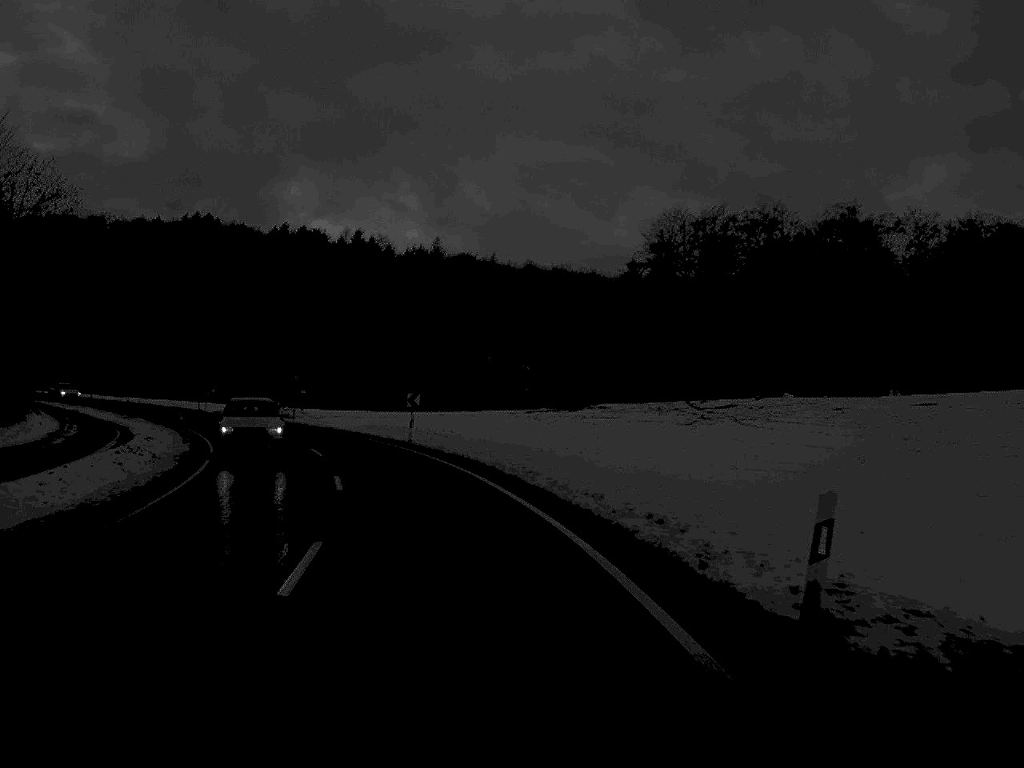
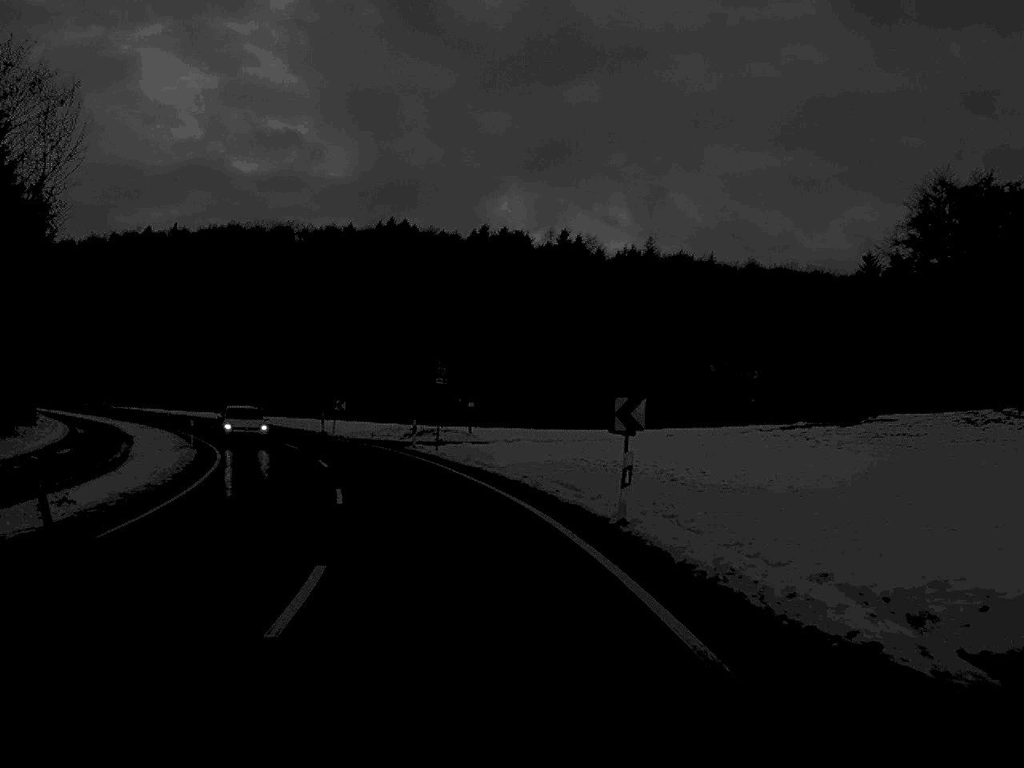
(-2.2, +25.8) m; -10°
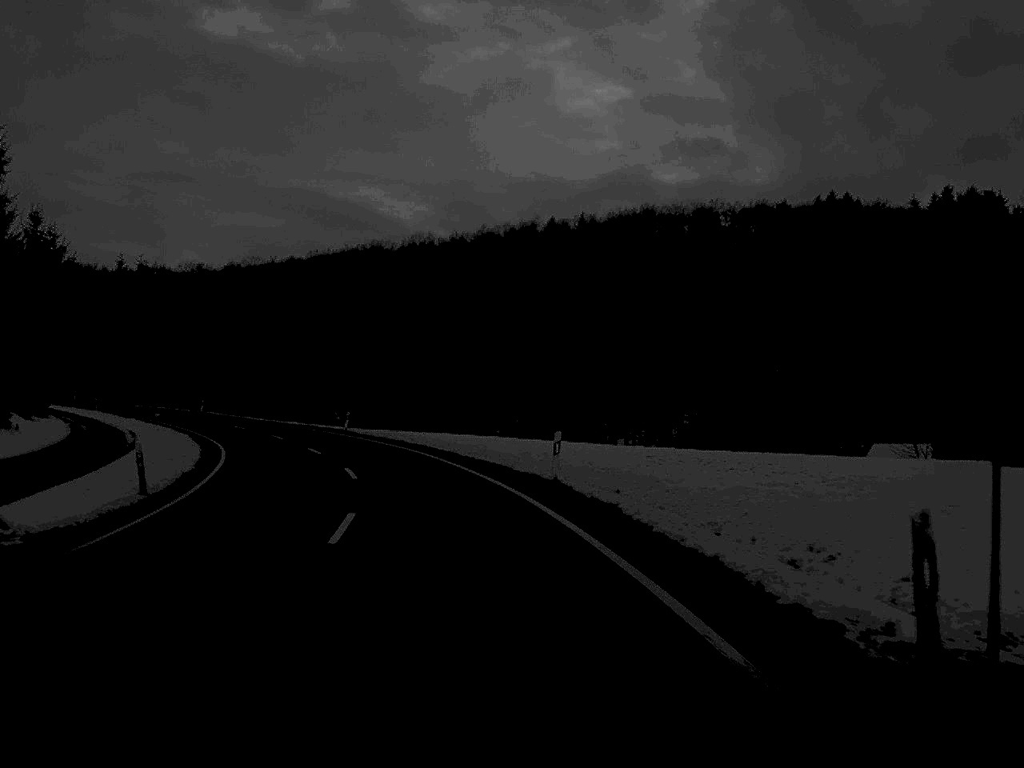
(-9.2, +53.6) m; -19°
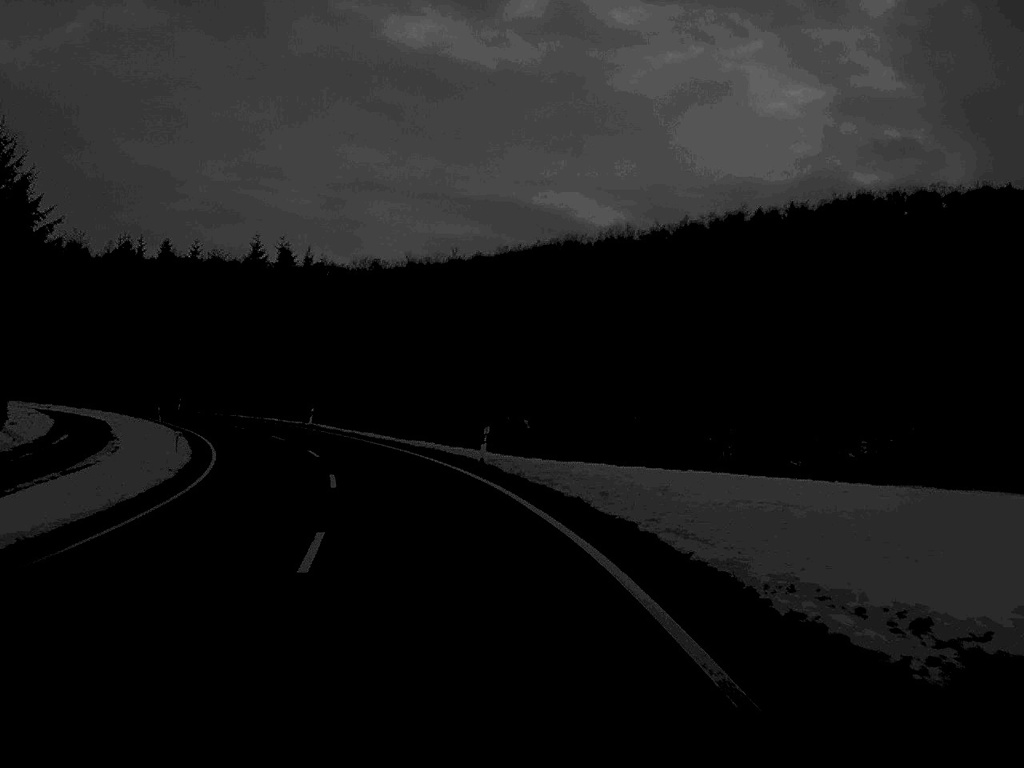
(-2.0, +26.2) m; -9°
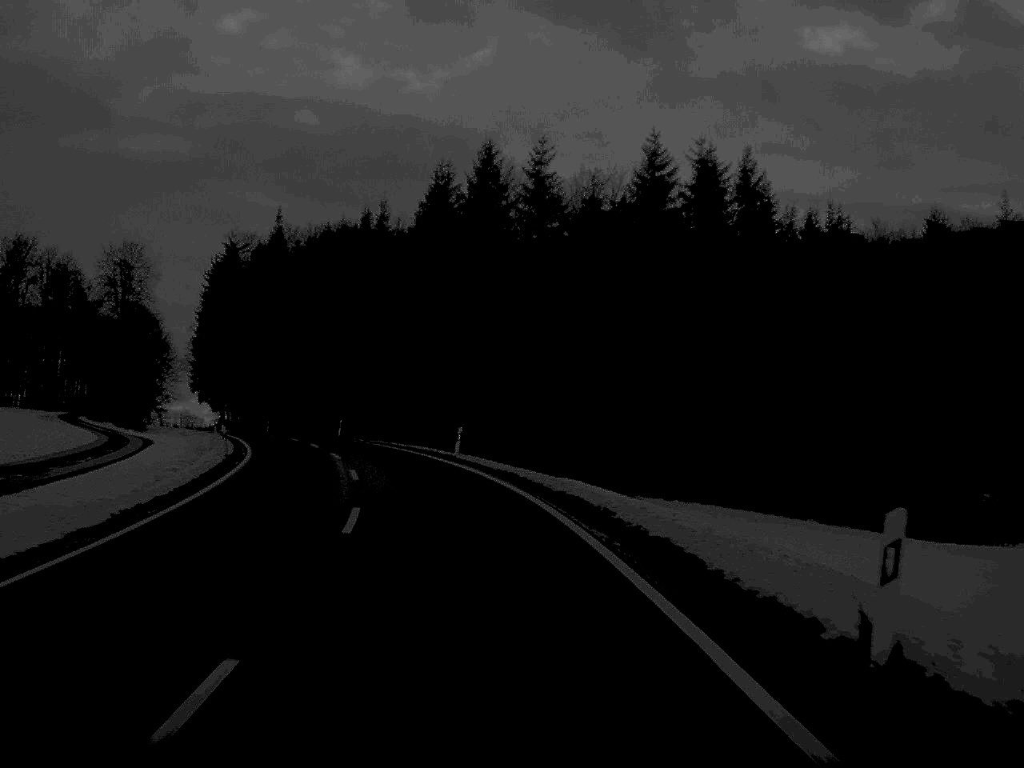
(-9.8, +55.1) m; -19°
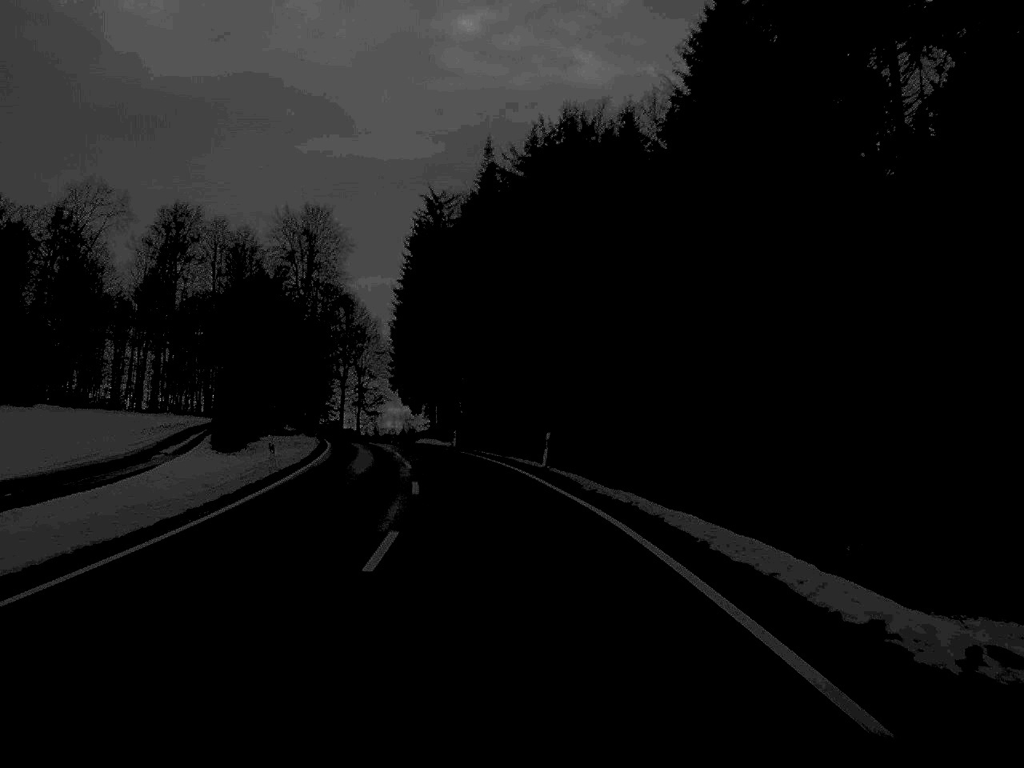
(-4.2, +39.5) m; -11°
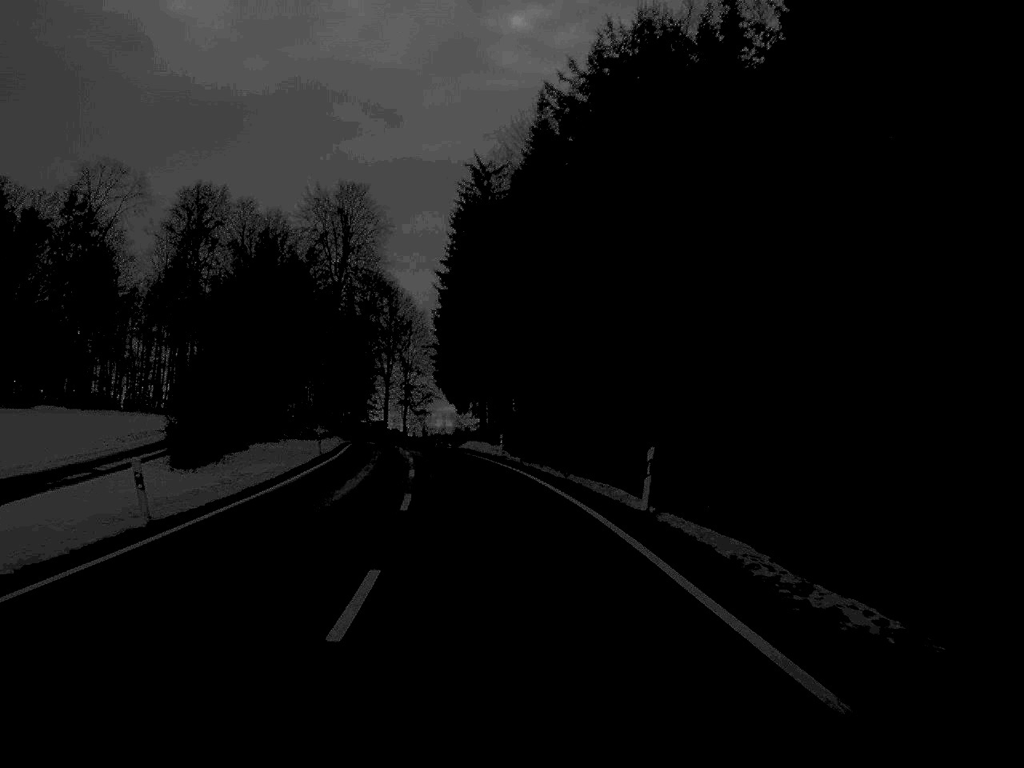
(-0.4, +15.8) m; -3°
